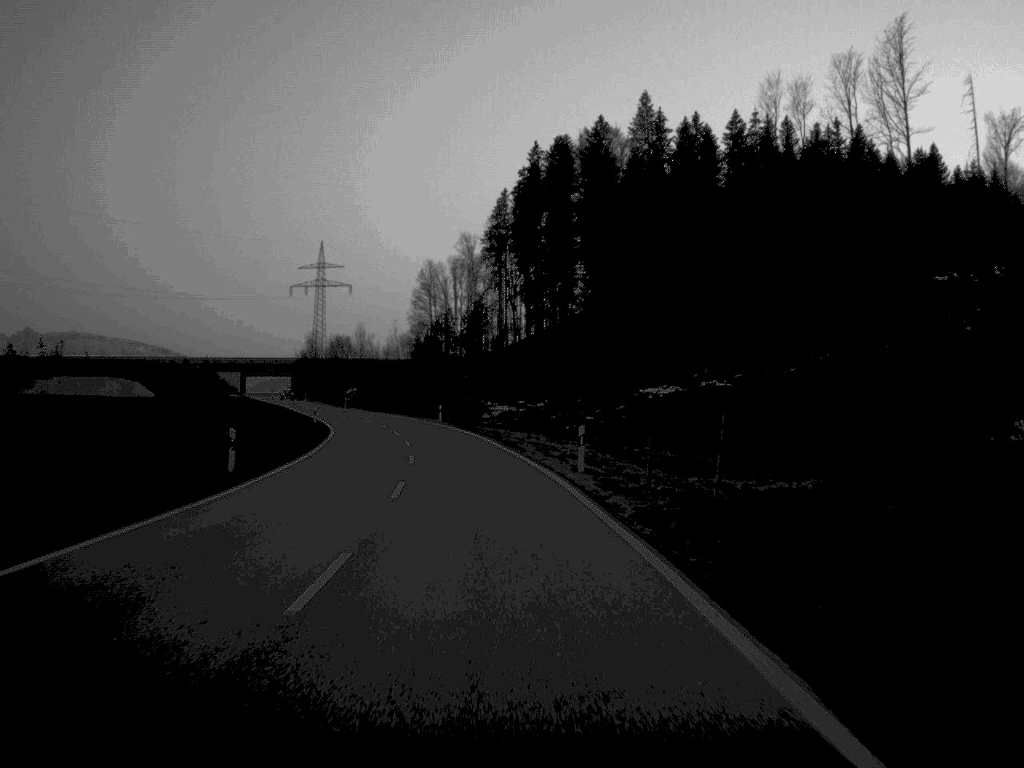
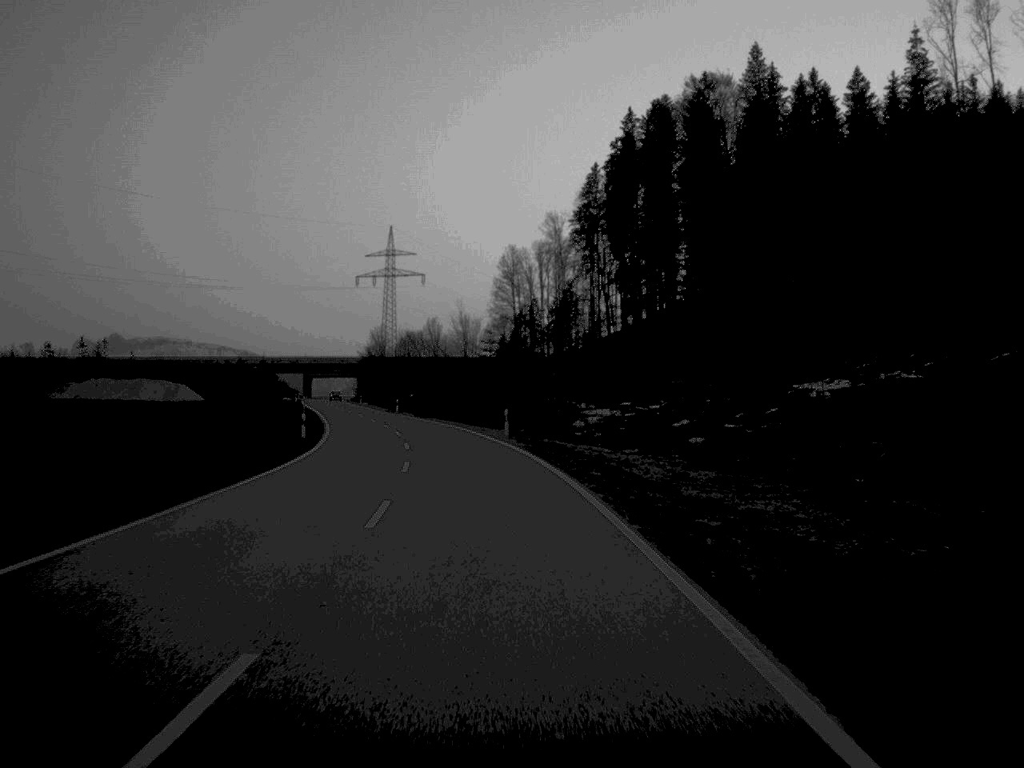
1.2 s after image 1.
(-1.0, +29.6) m; -4°
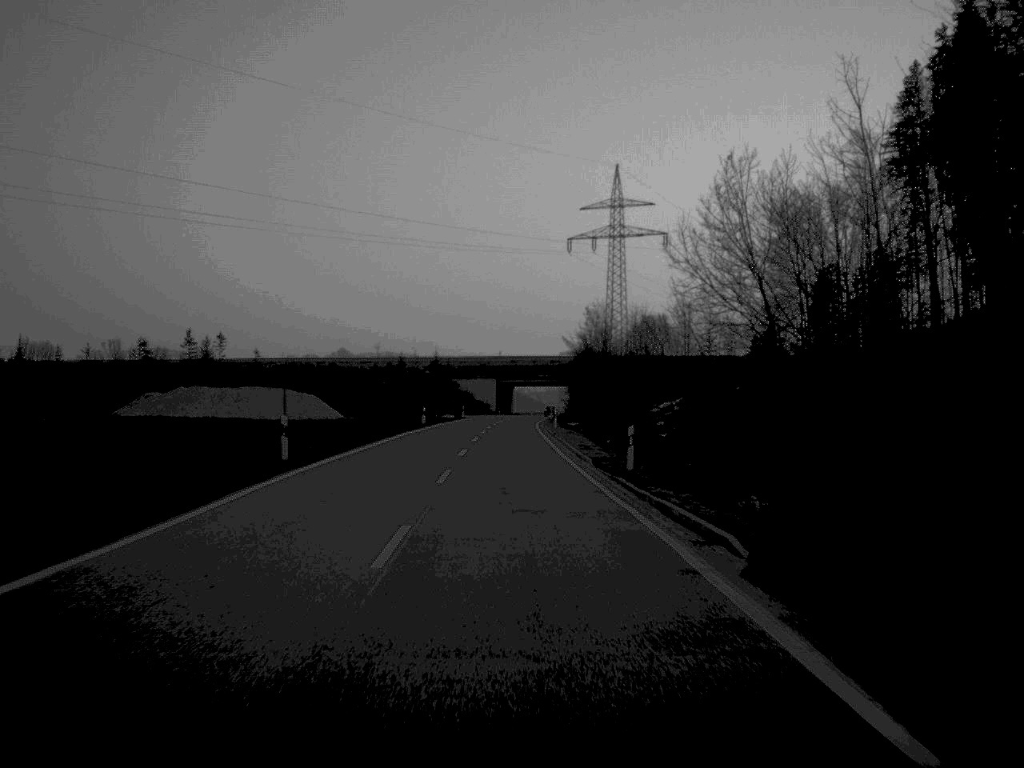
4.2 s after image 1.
(-7.4, +75.9) m; -10°
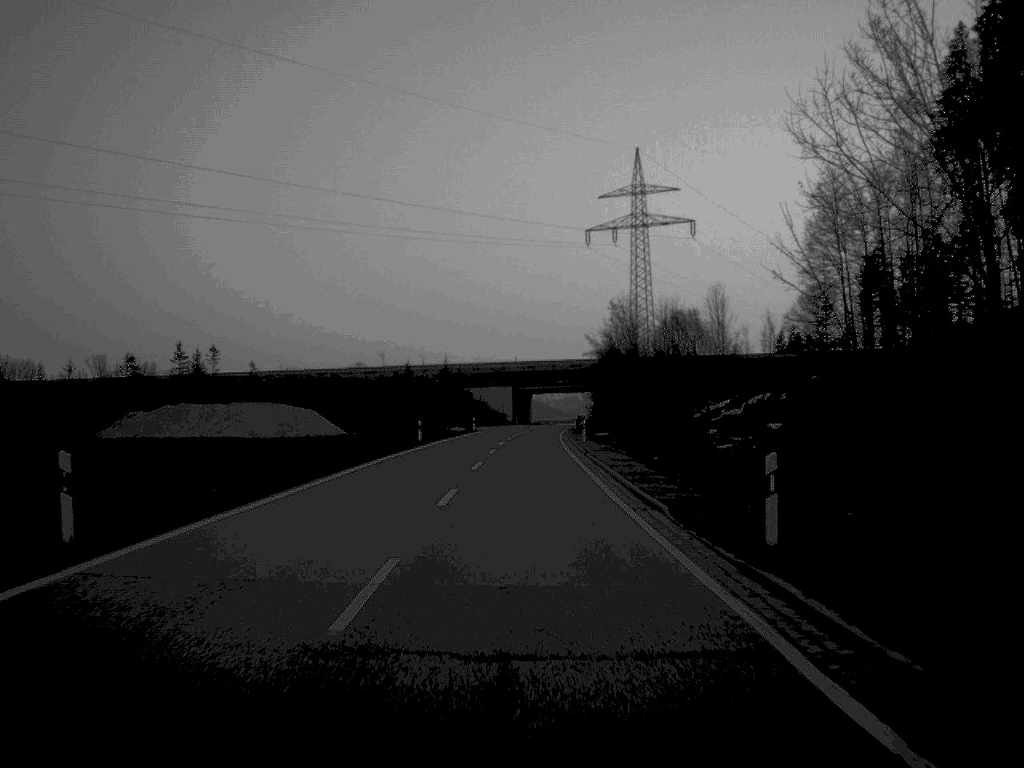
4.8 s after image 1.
(-0.1, +14.6) m; -1°
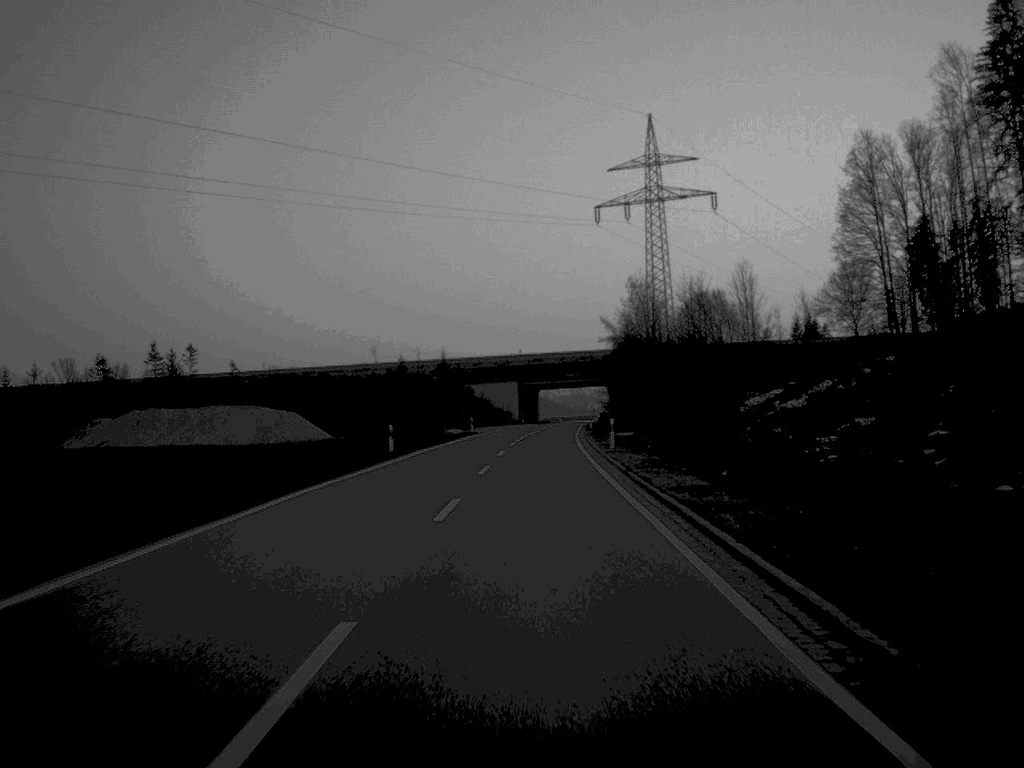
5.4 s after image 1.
(0.0, +15.3) m; 0°
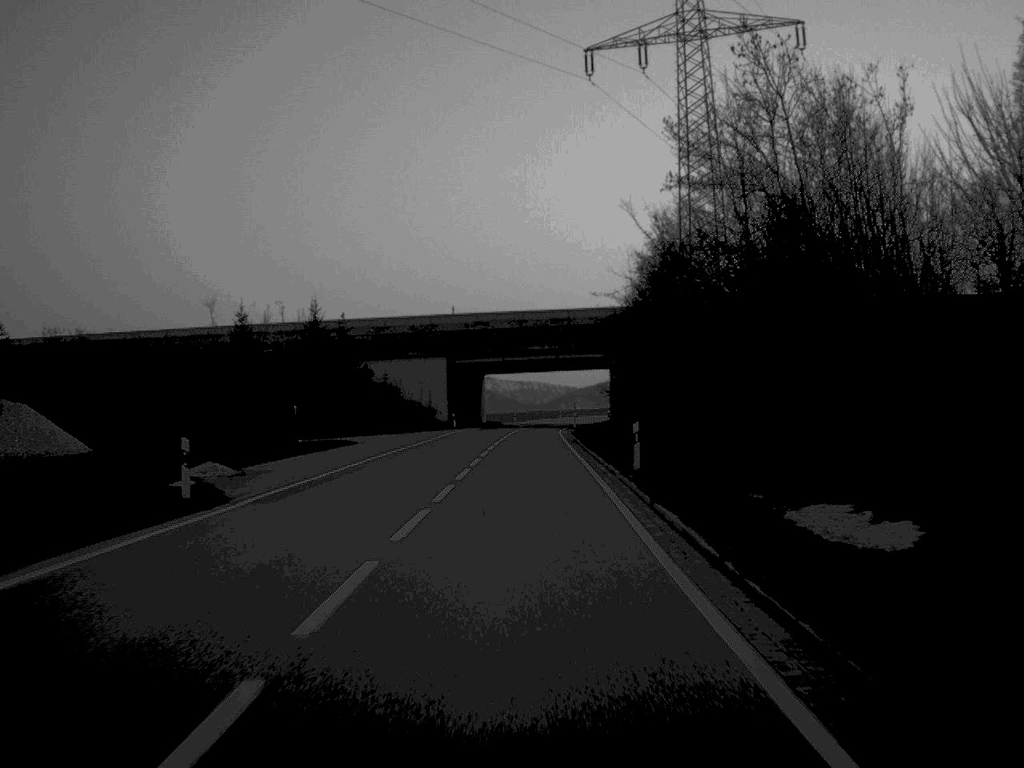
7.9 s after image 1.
(+1.2, +61.8) m; +2°
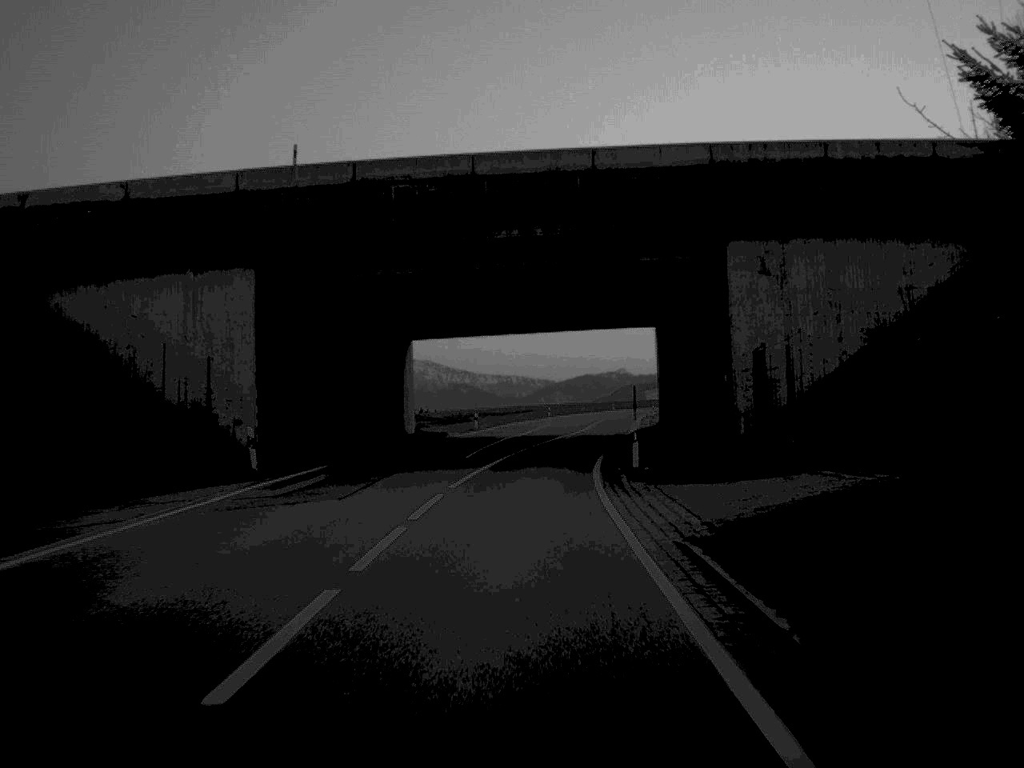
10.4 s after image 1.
(+0.6, +60.6) m; +1°
